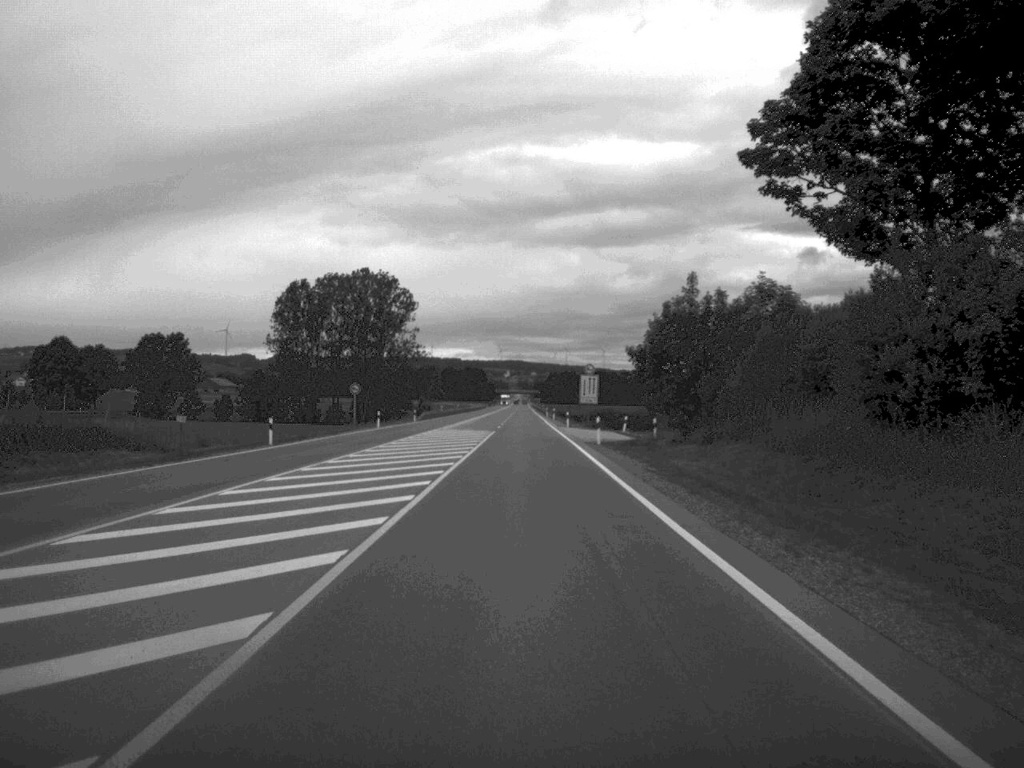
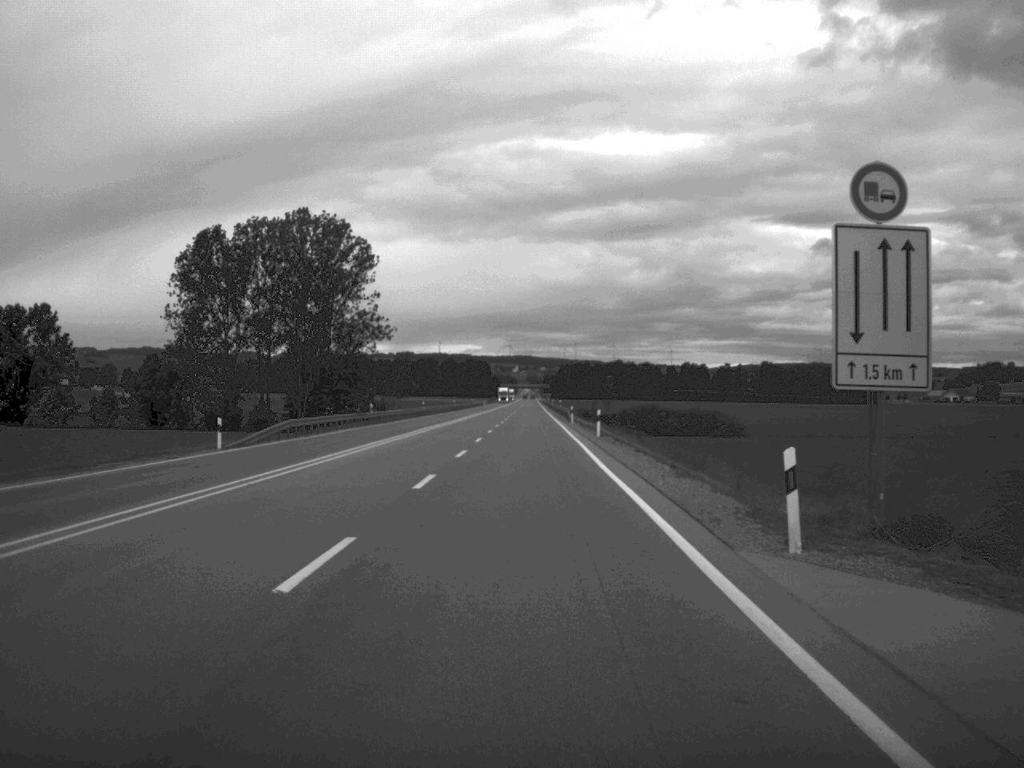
(+0.2, +74.9) m; -1°
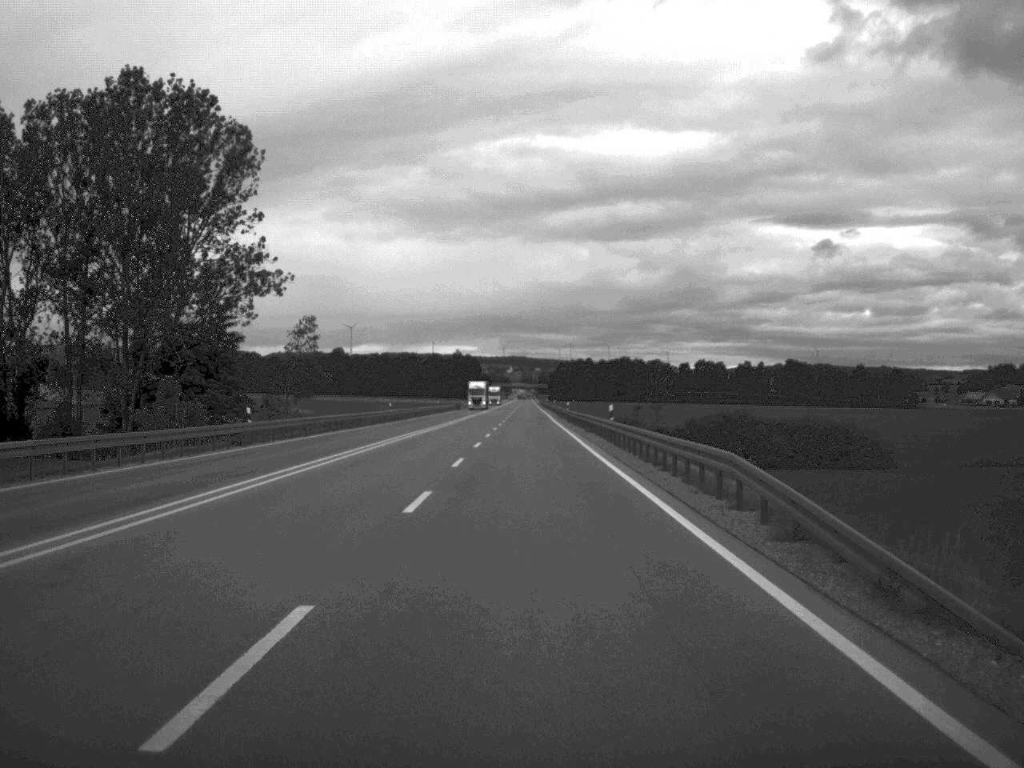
(0.0, +76.3) m; 0°
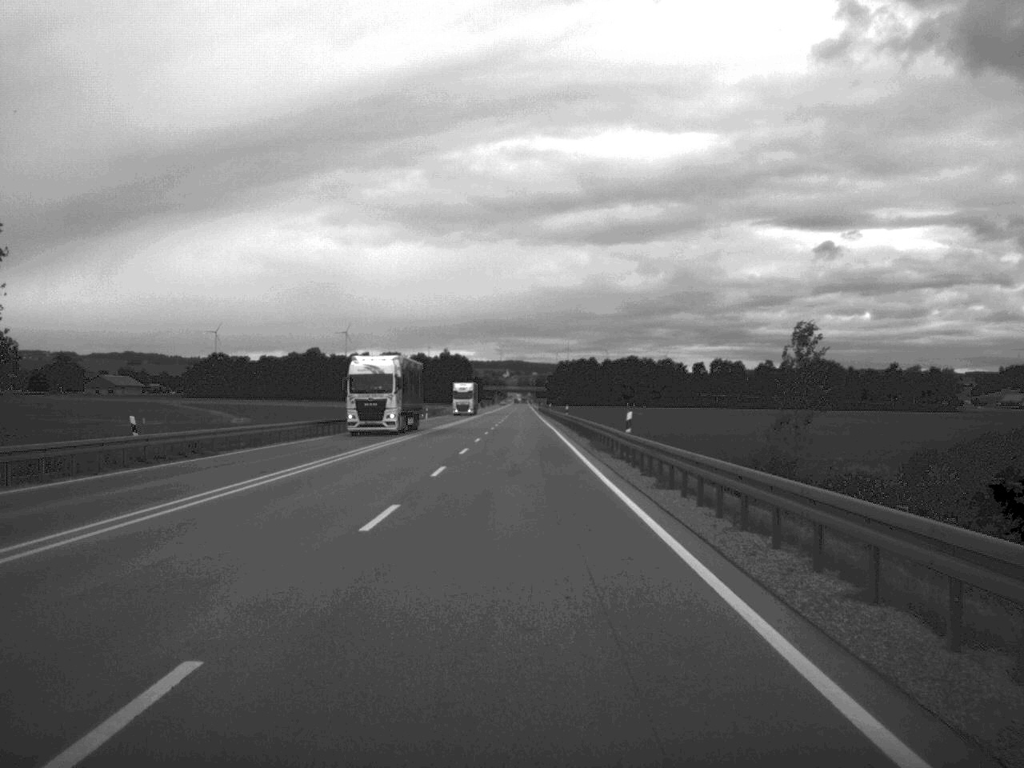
(+0.3, +61.7) m; 0°
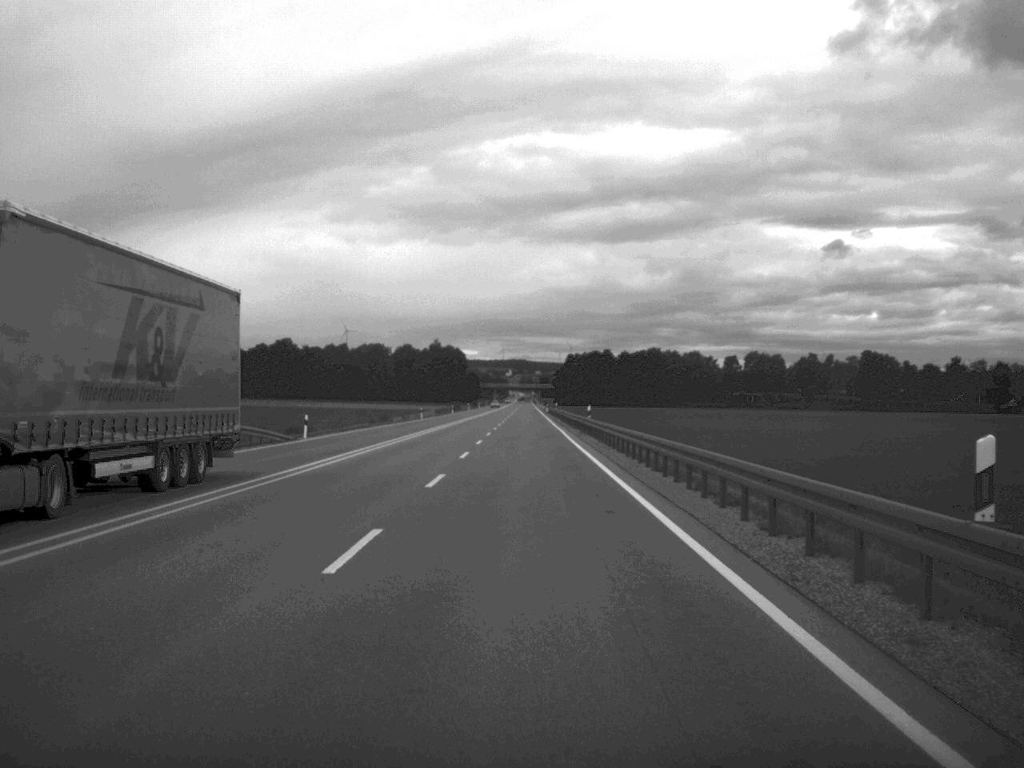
(-0.2, +75.9) m; 0°
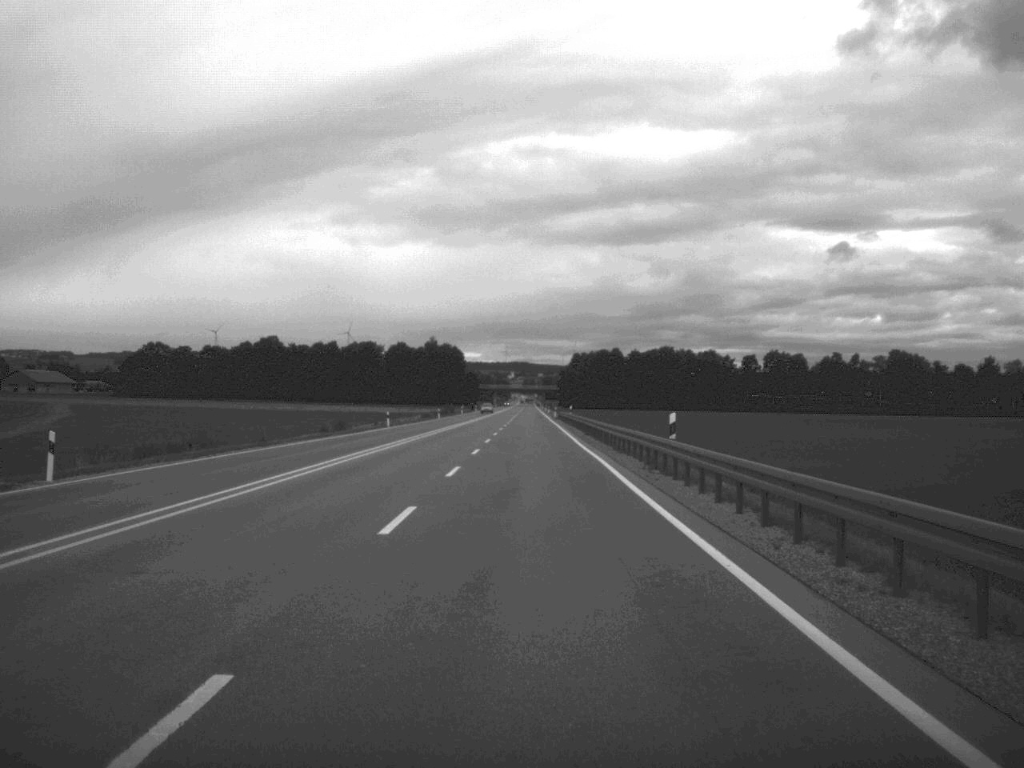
(-0.1, +32.4) m; 0°
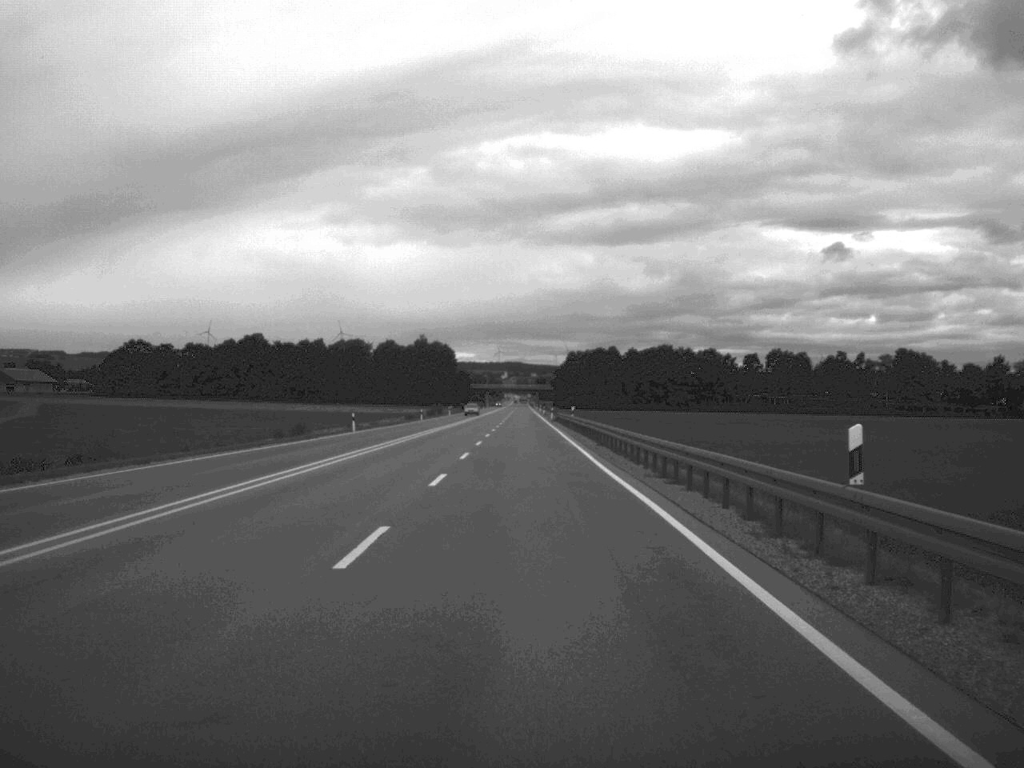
(0.0, +15.2) m; 0°
